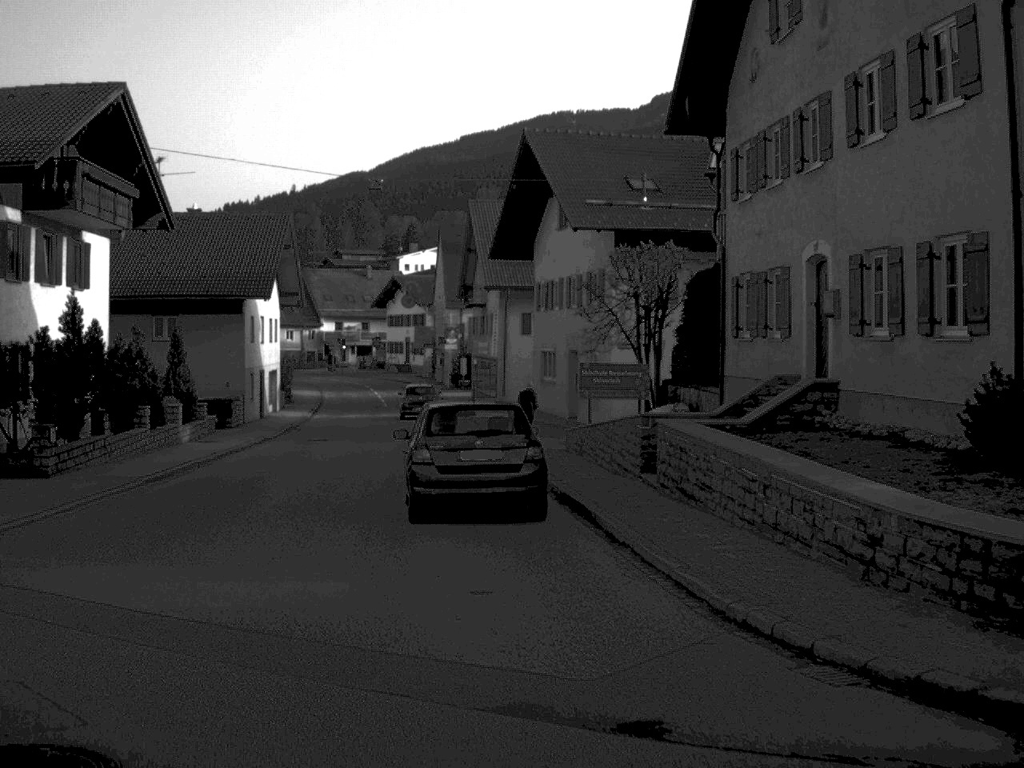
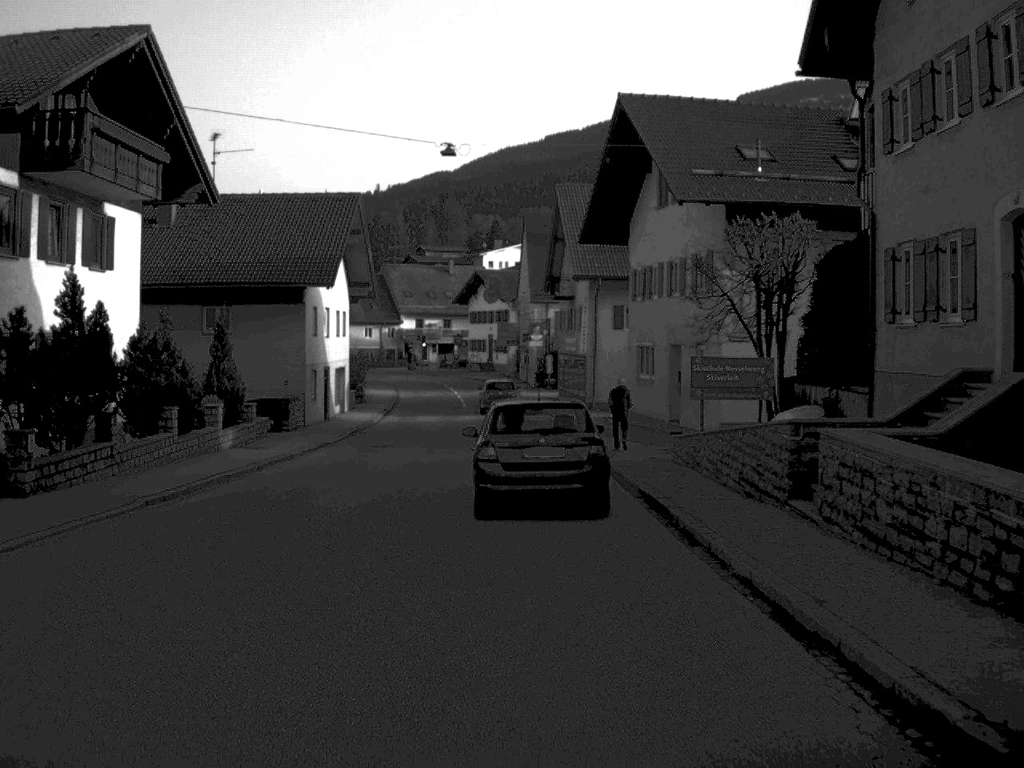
(-0.2, +5.0) m; -4°
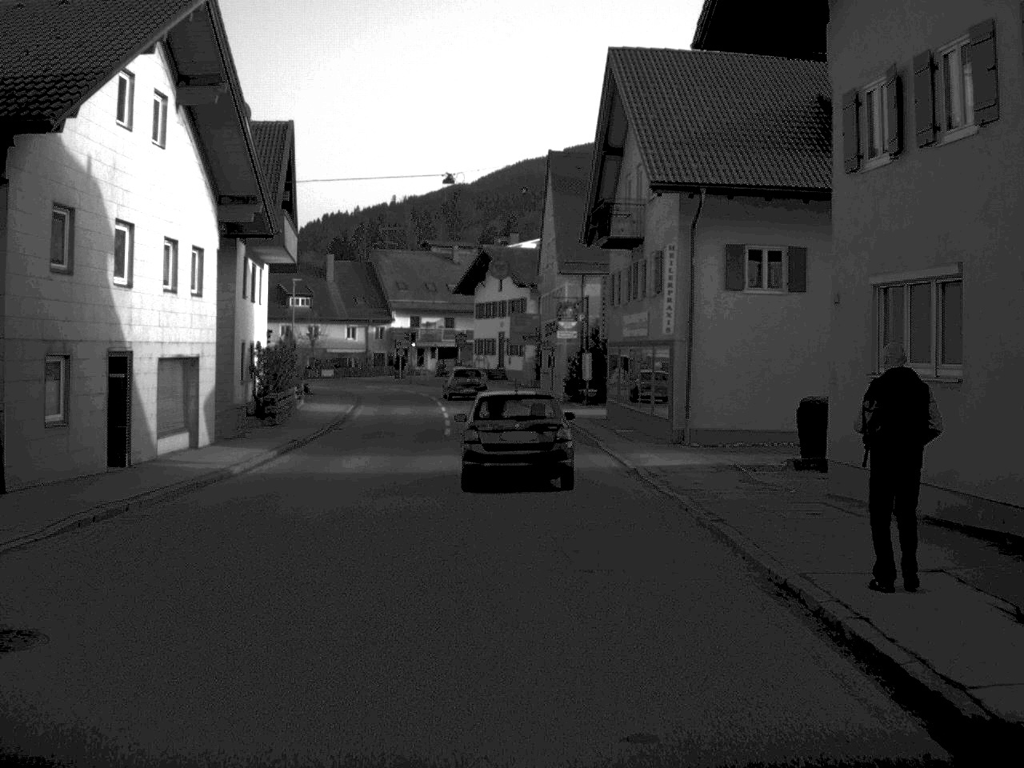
(-0.2, +26.4) m; 0°
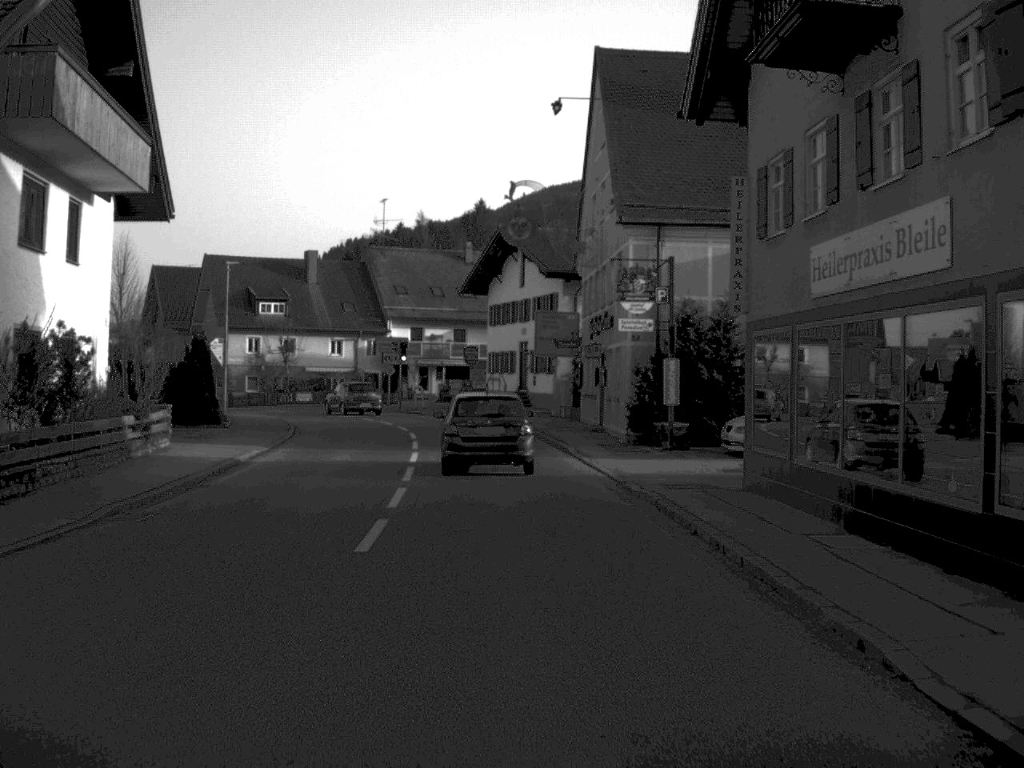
(-0.2, +21.9) m; -1°
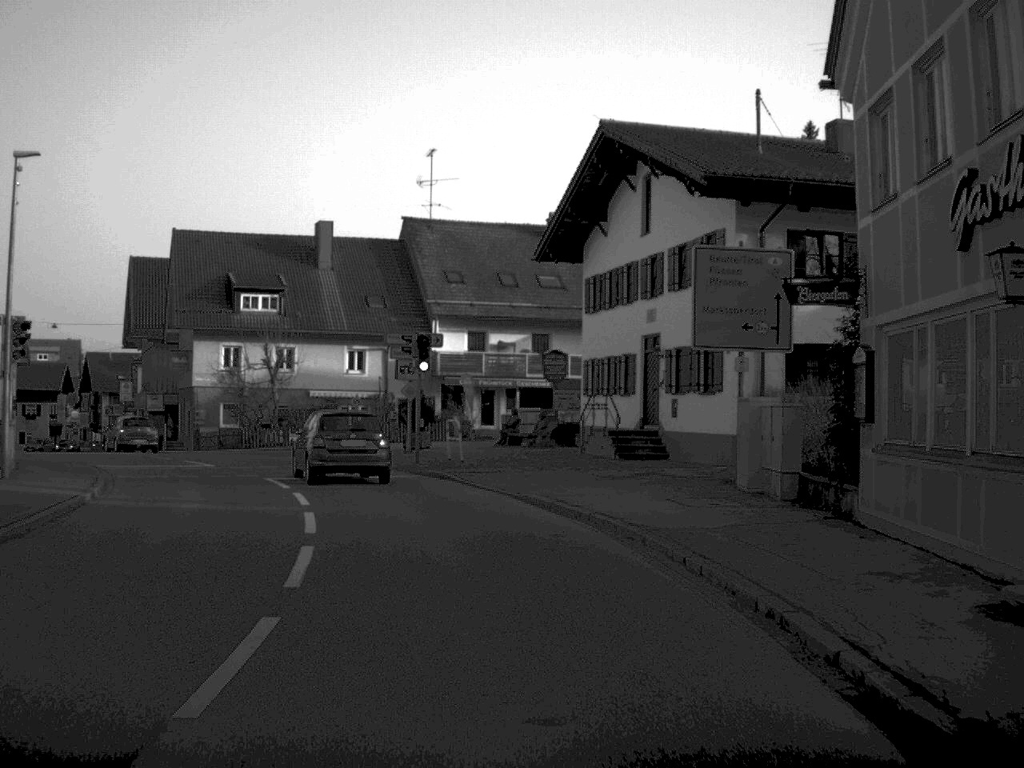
(-0.8, +28.9) m; -4°
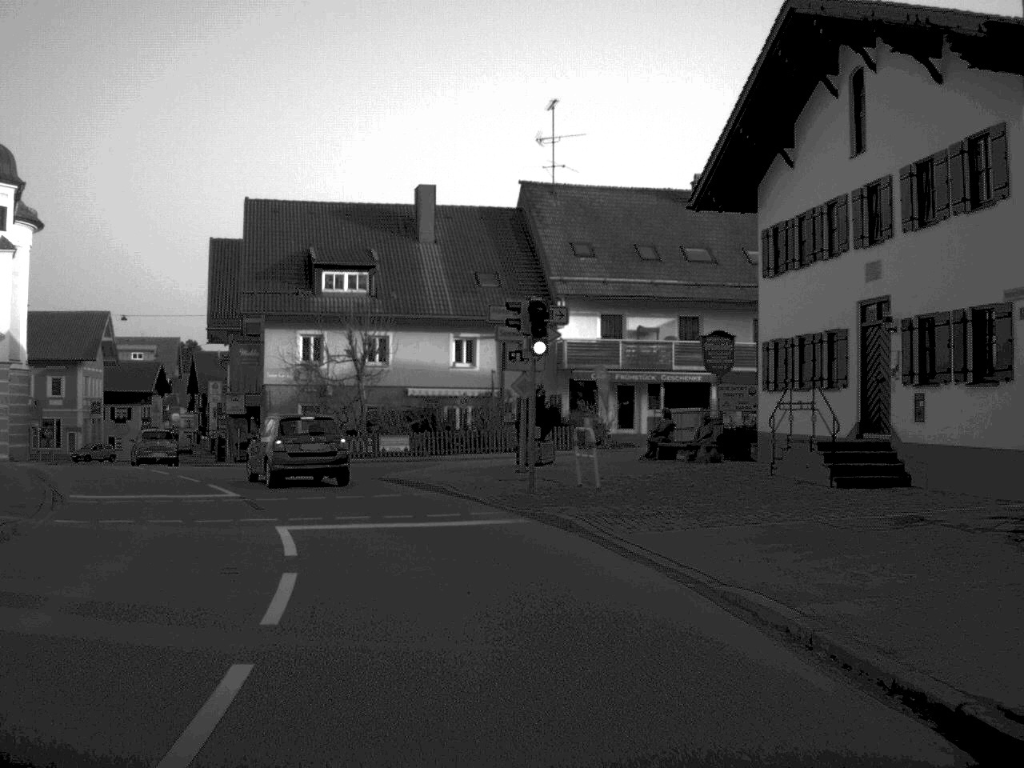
(-0.5, +10.6) m; -6°
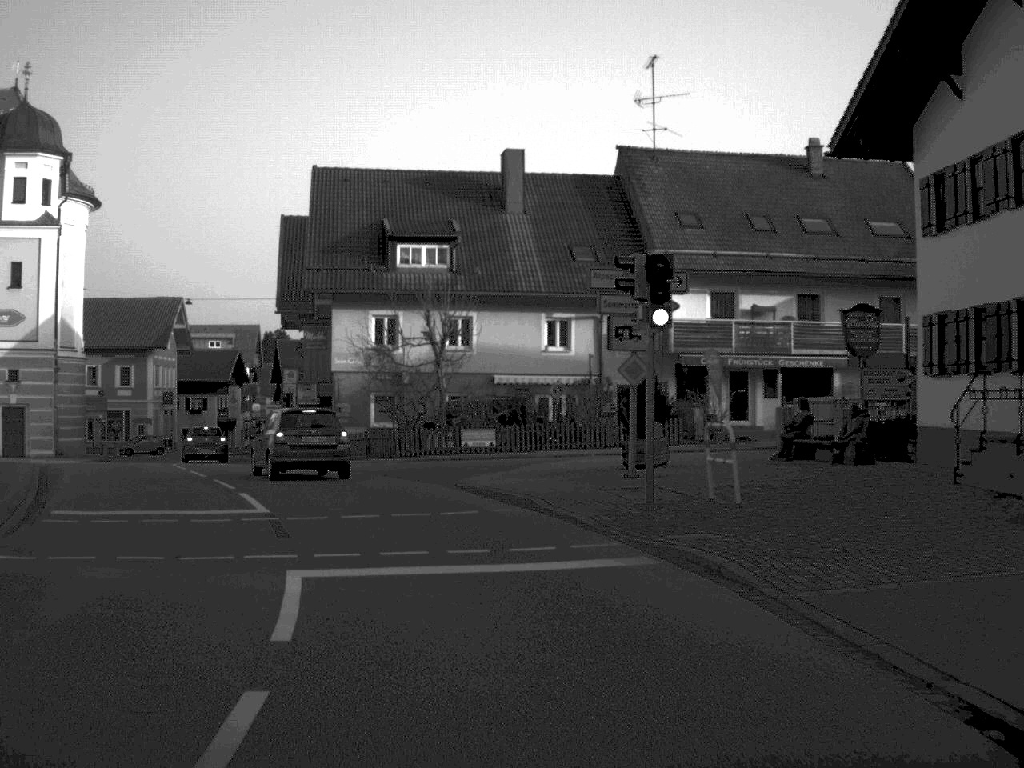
(-0.2, +5.3) m; -4°
